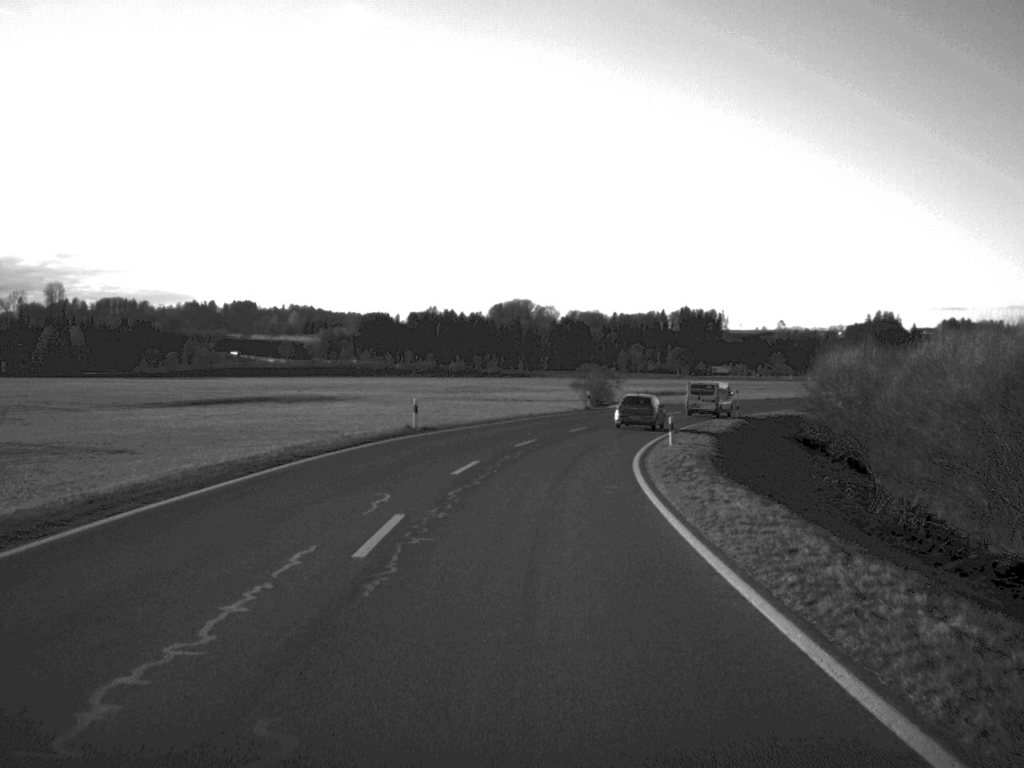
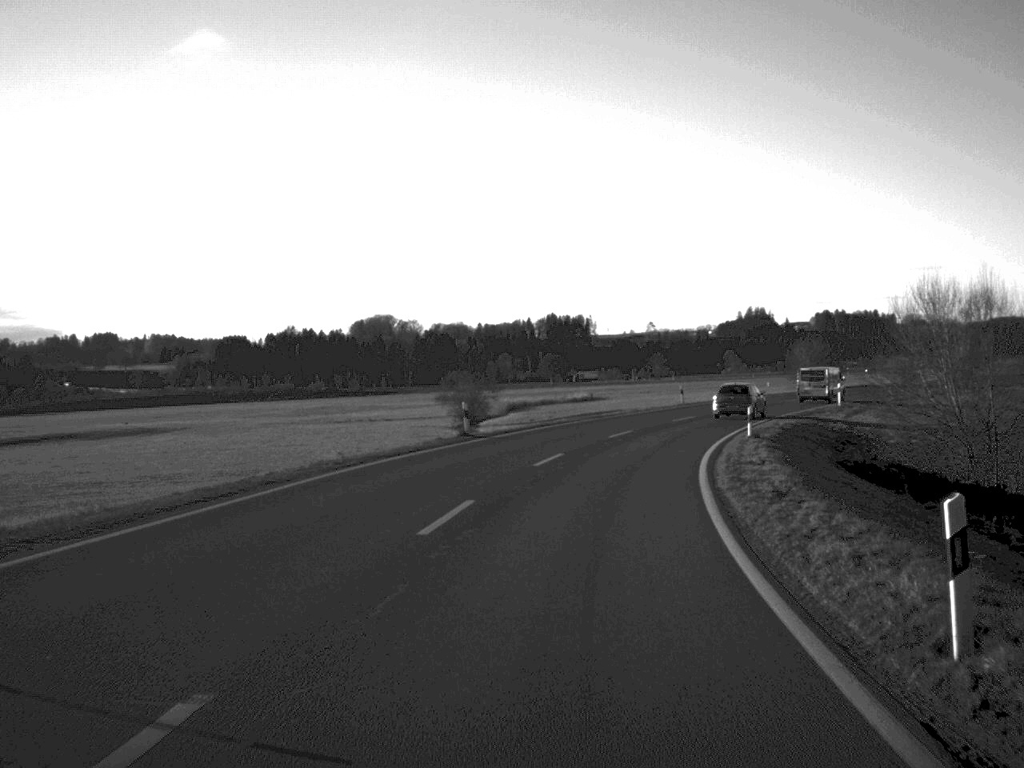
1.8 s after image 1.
(+1.2, +33.1) m; +6°
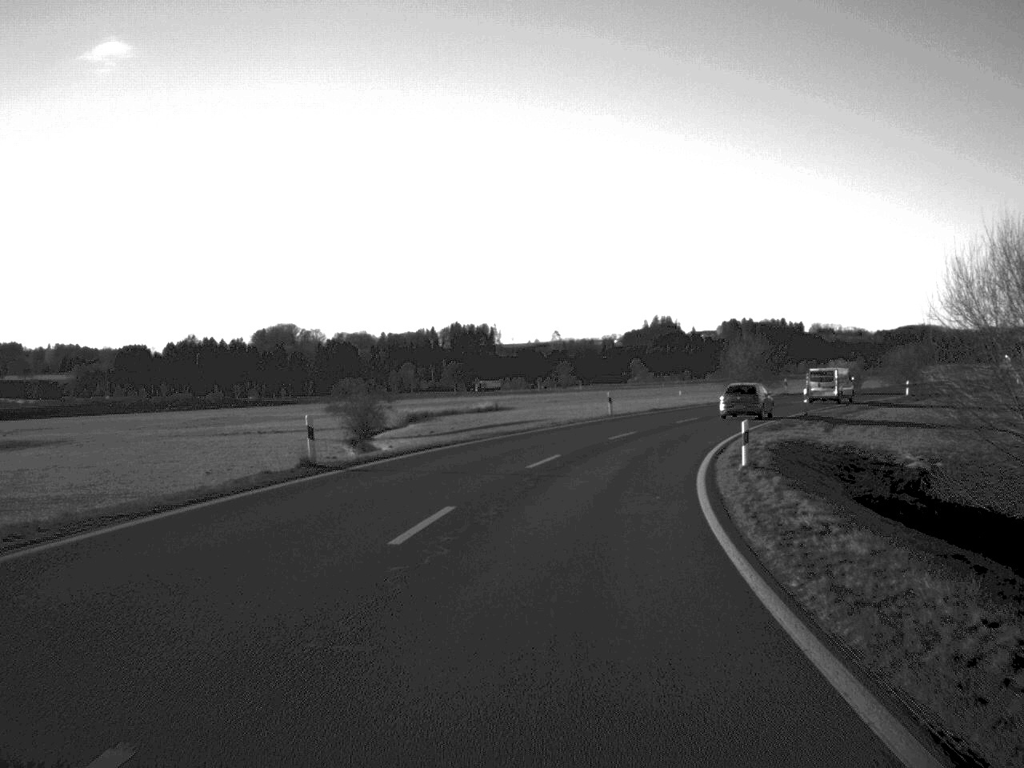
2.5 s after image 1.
(+0.5, +12.8) m; +4°
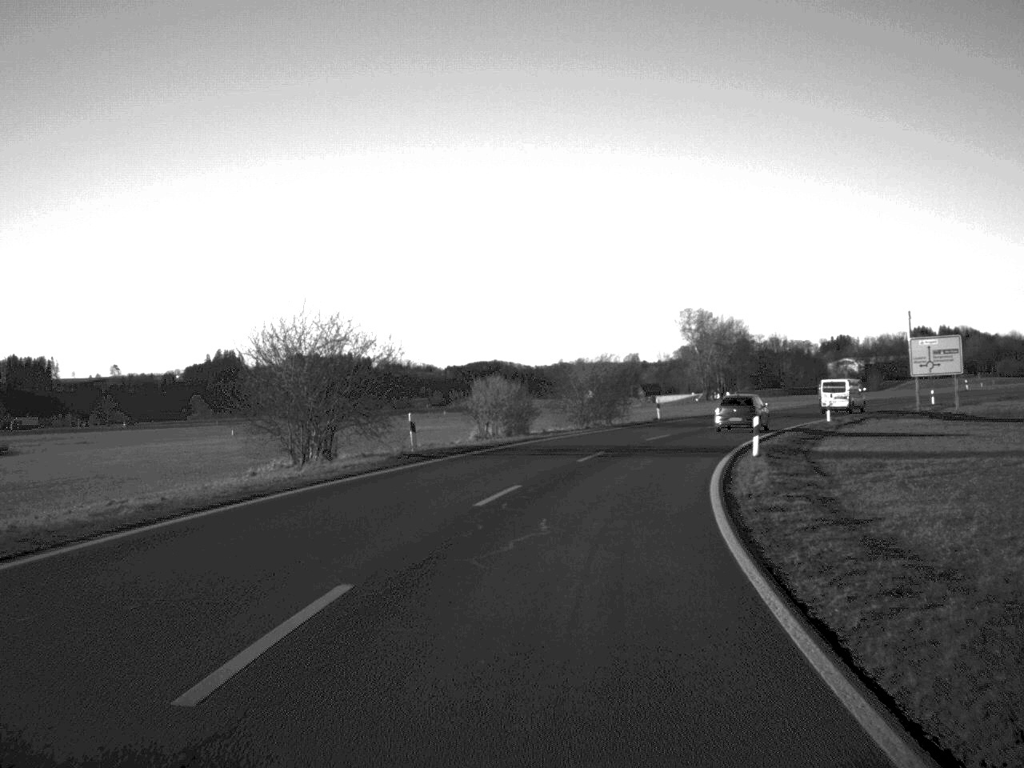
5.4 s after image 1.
(+8.9, +52.7) m; +19°
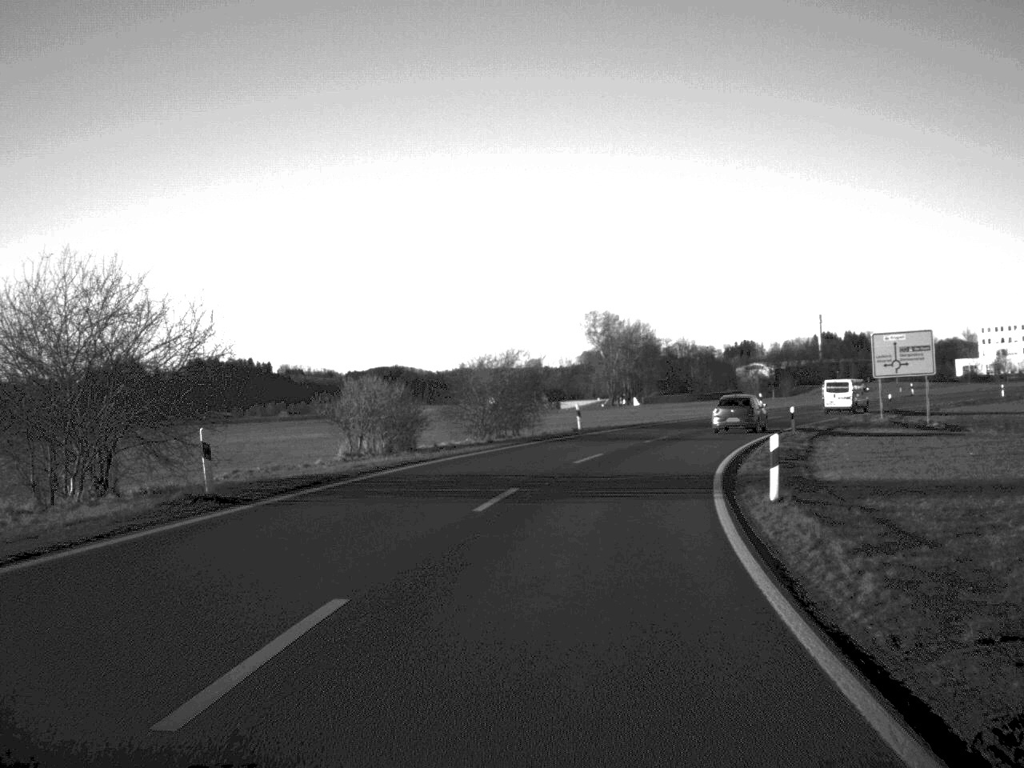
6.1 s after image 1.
(+0.5, +12.2) m; +4°
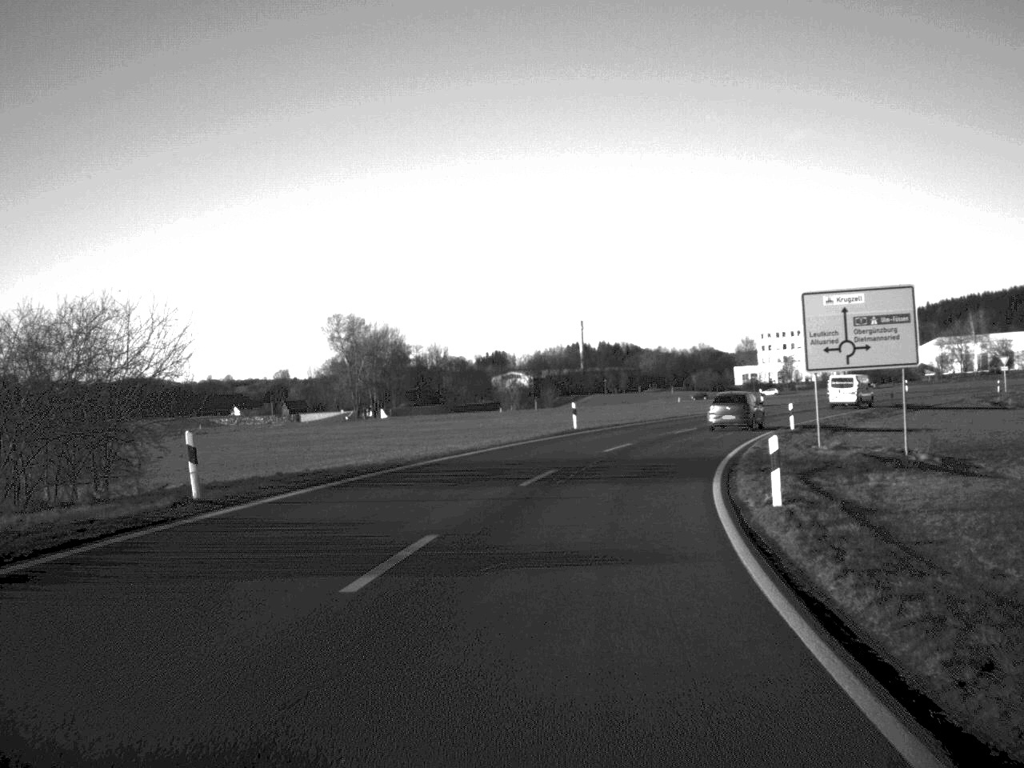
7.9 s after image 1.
(+3.0, +30.5) m; +11°
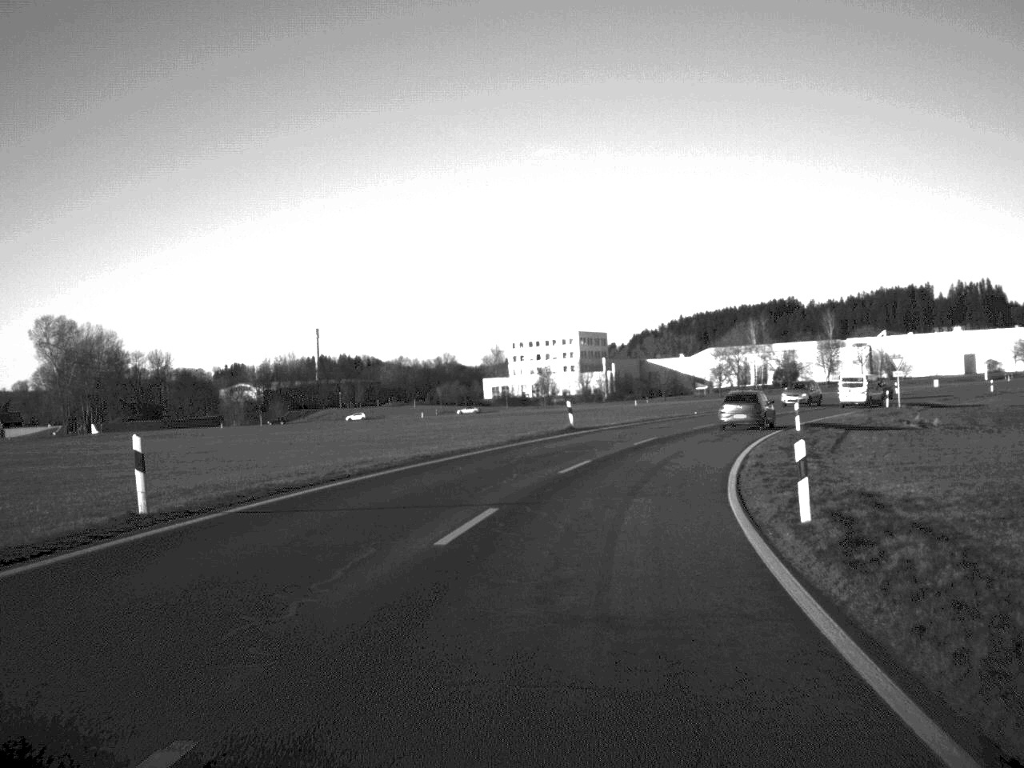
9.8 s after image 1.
(+3.2, +32.0) m; +11°
